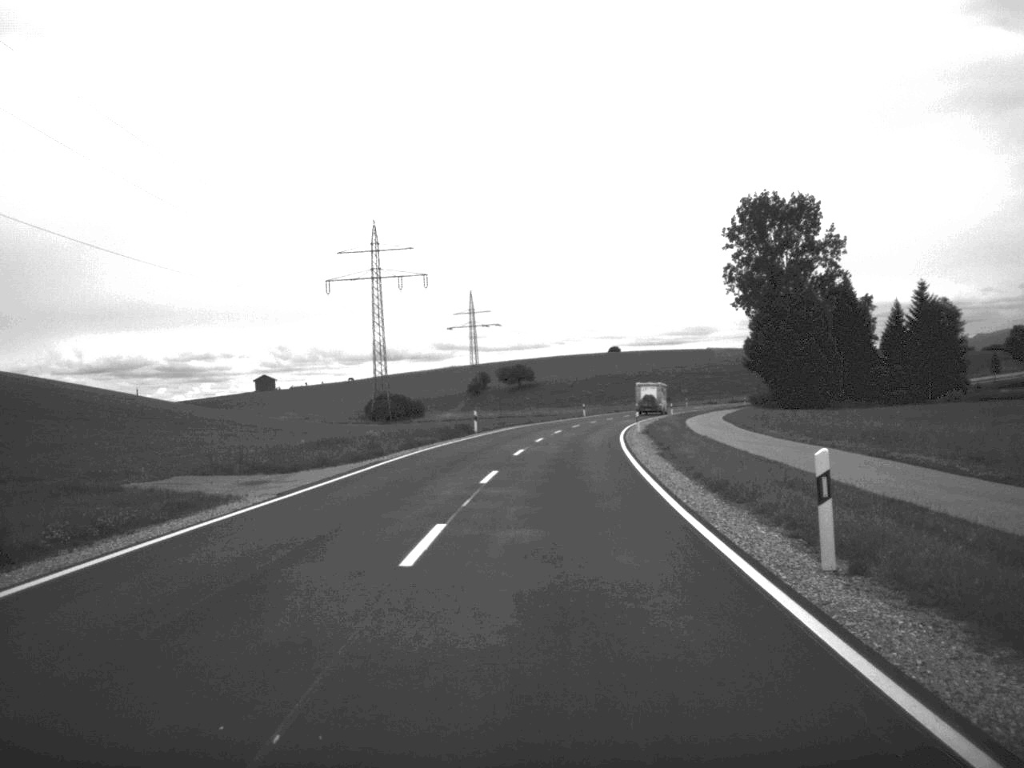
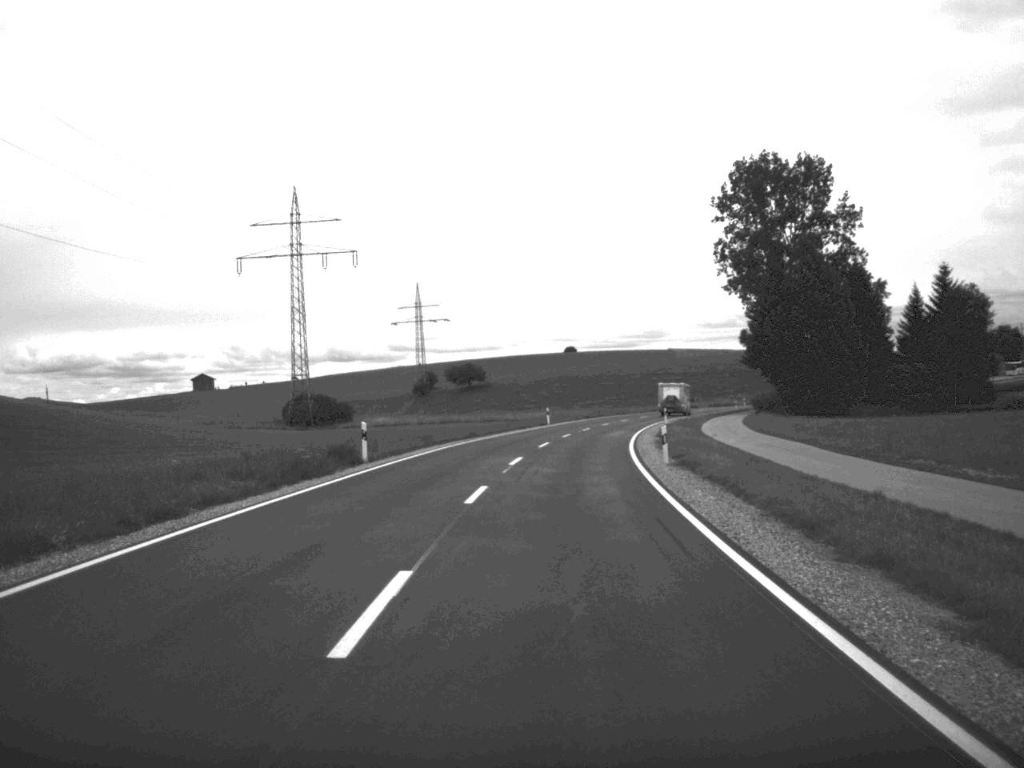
(+0.5, +27.7) m; +2°
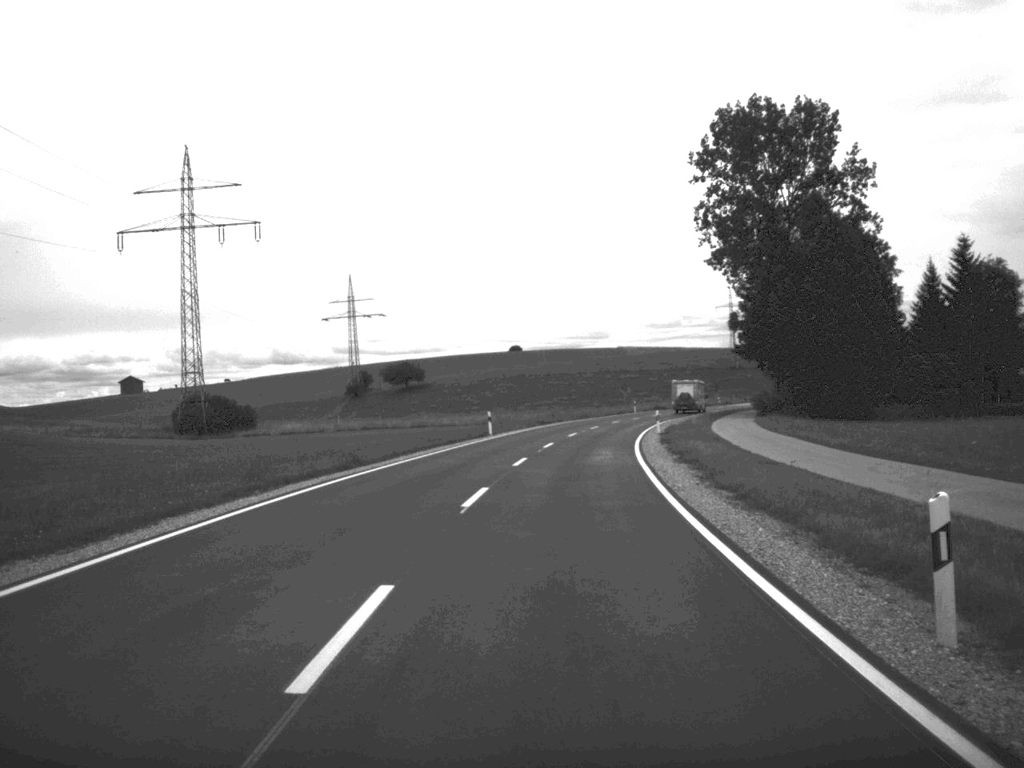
(+0.5, +24.6) m; +2°
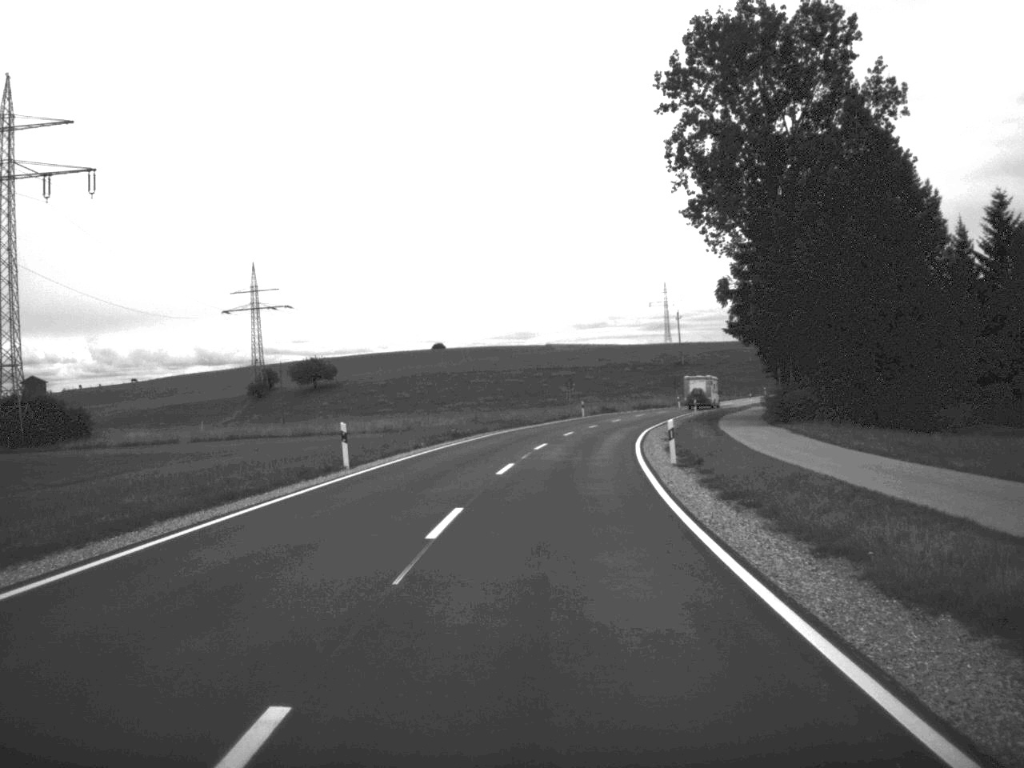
(+0.8, +27.8) m; +3°
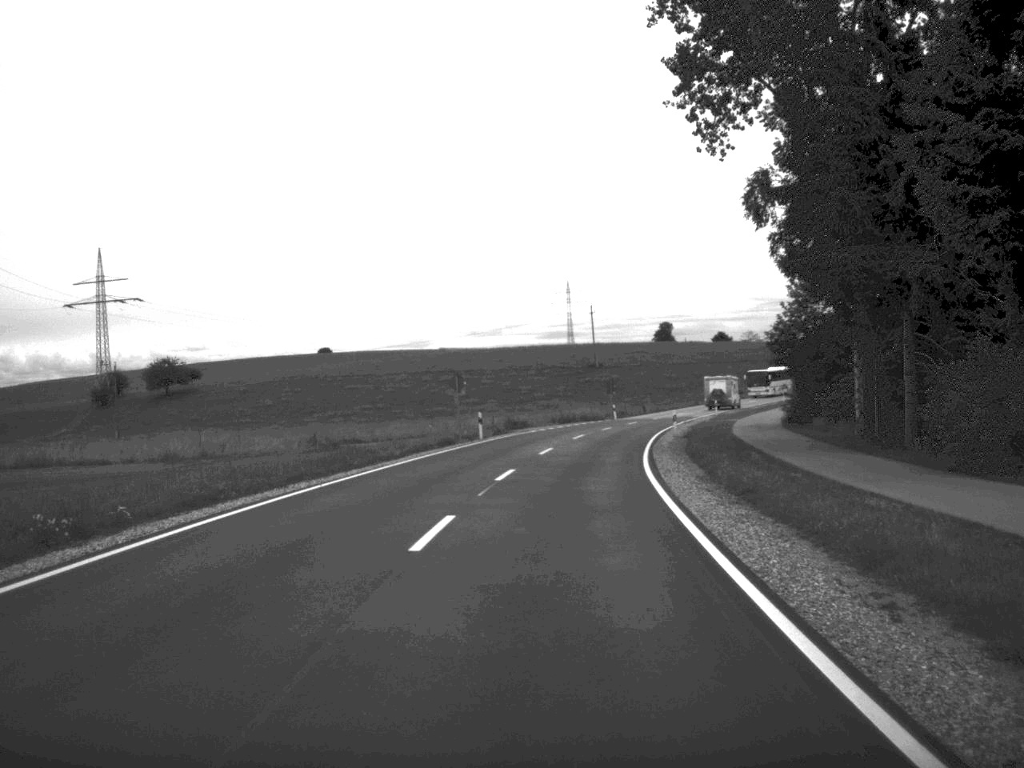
(+1.5, +36.7) m; +5°
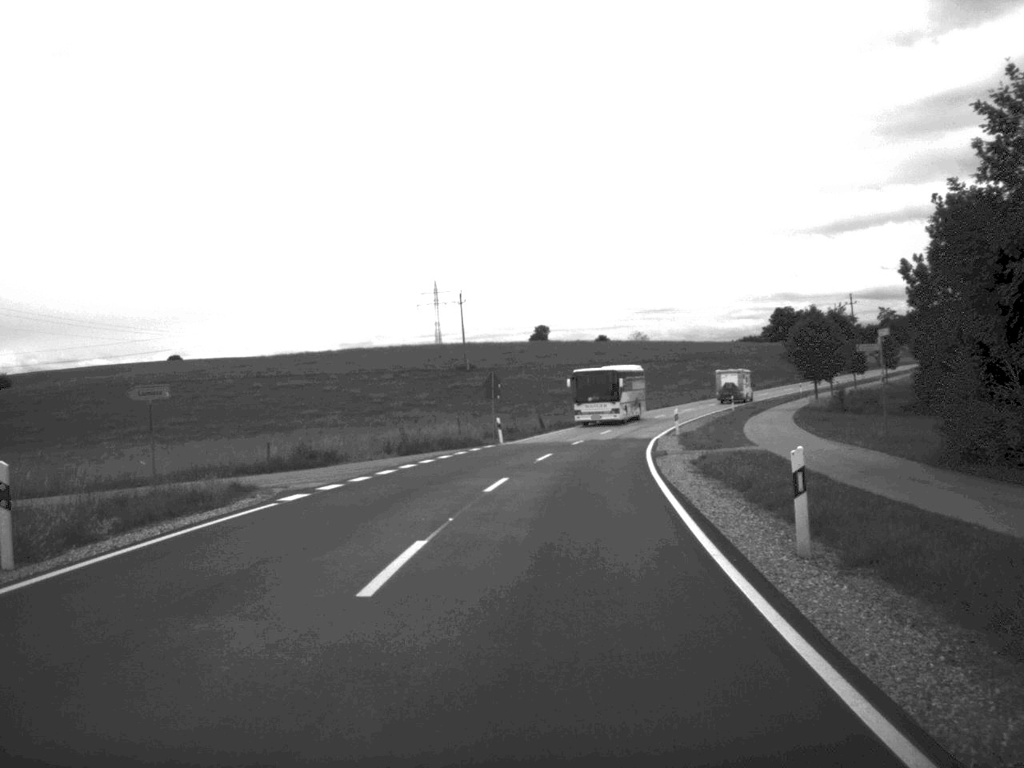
(+1.9, +38.3) m; +6°
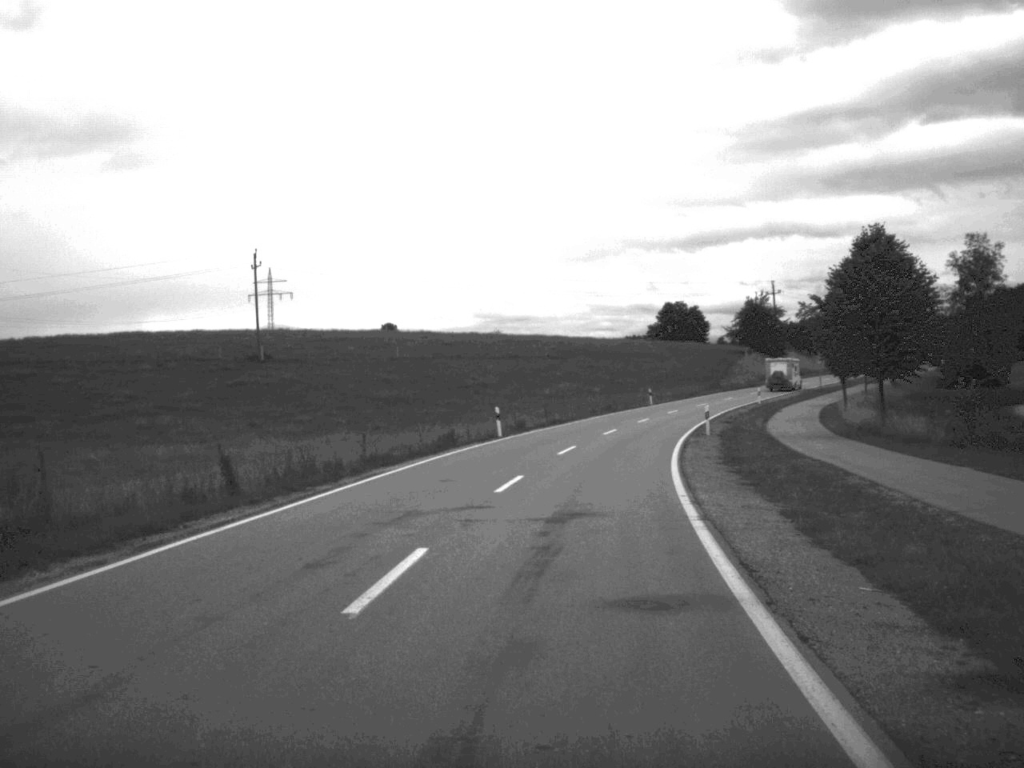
(+3.4, +47.7) m; +6°
